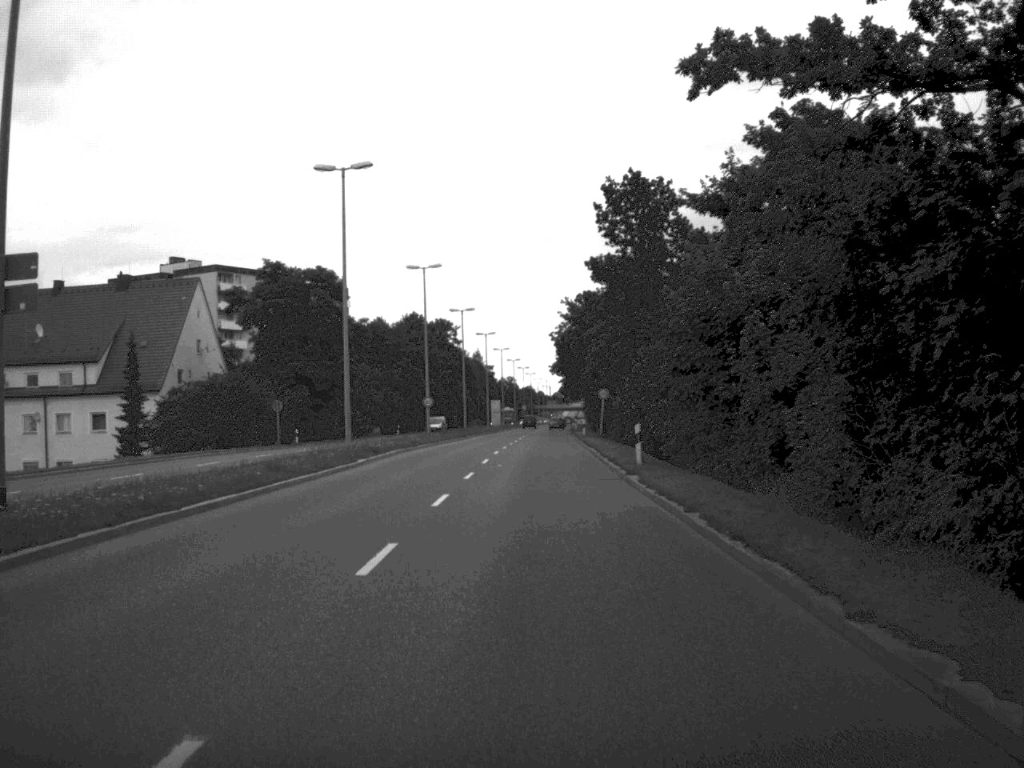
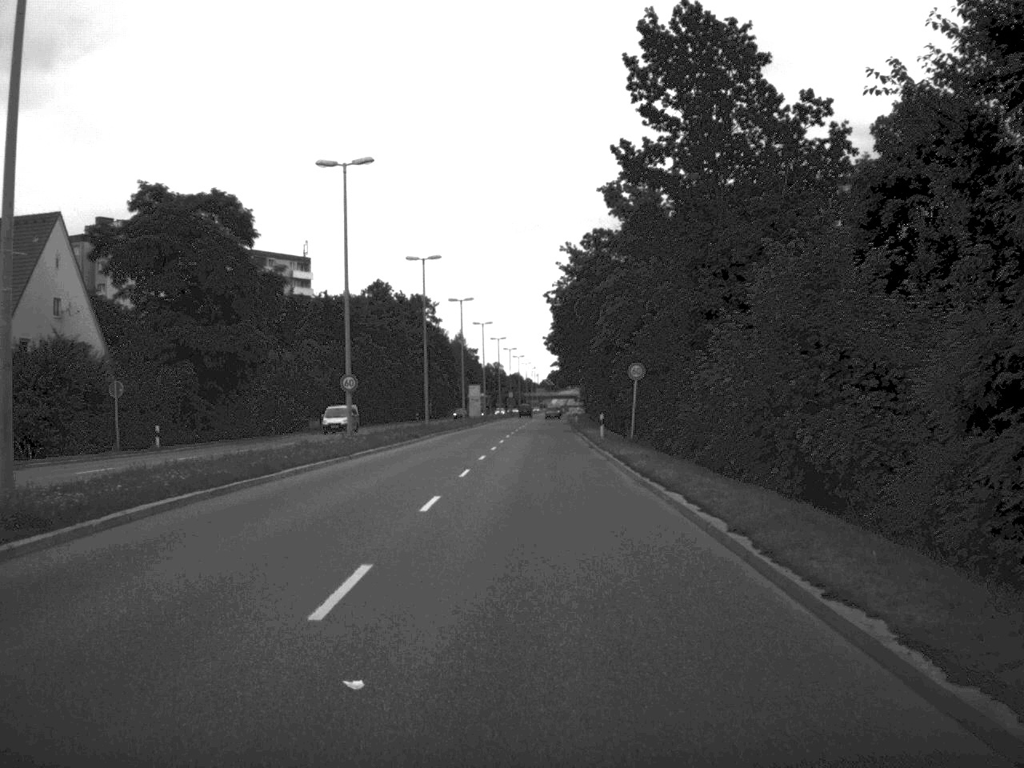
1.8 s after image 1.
(+0.1, +29.2) m; 0°
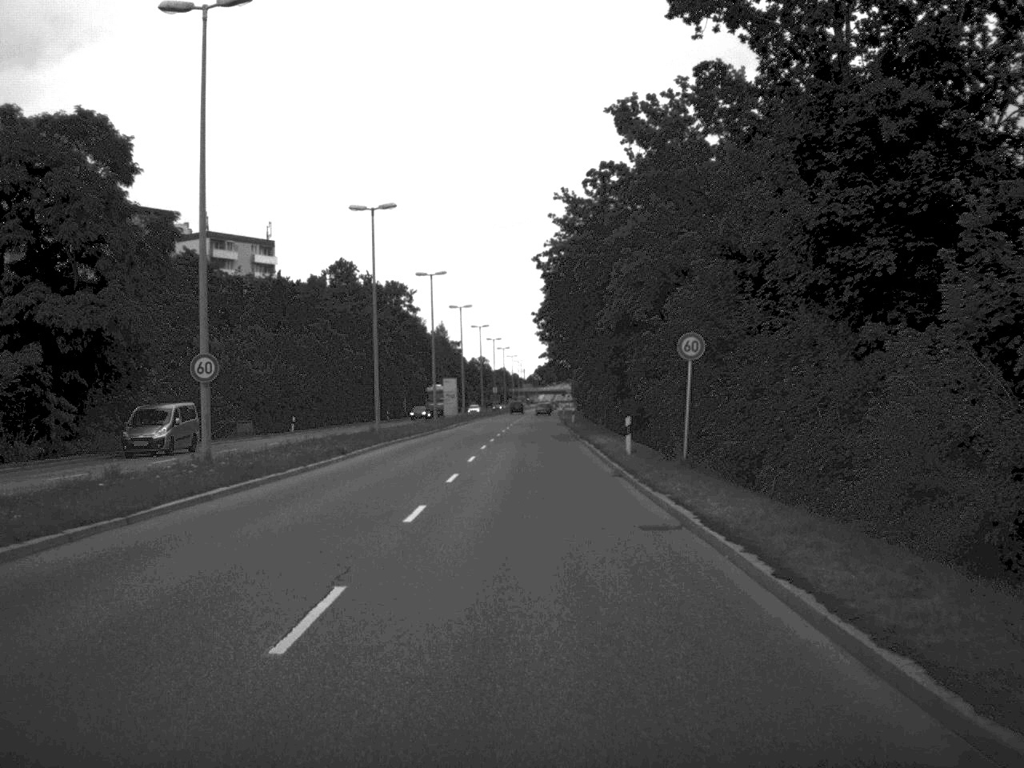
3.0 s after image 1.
(+0.1, +18.8) m; 0°
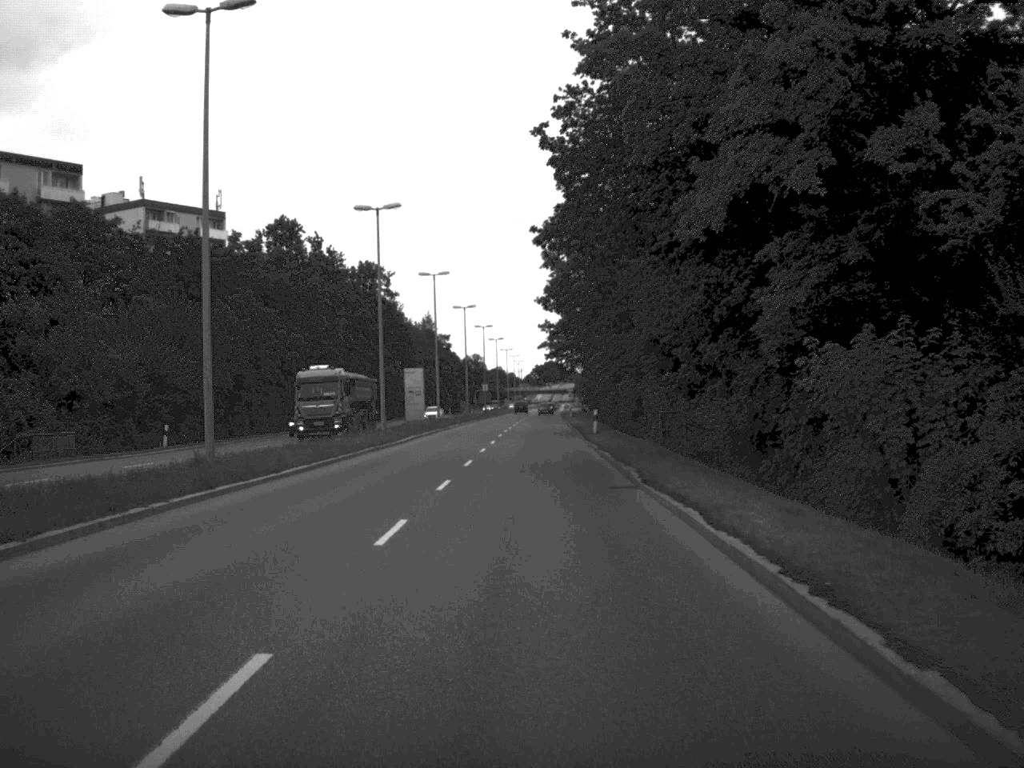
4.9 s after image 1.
(0.0, +29.3) m; 0°
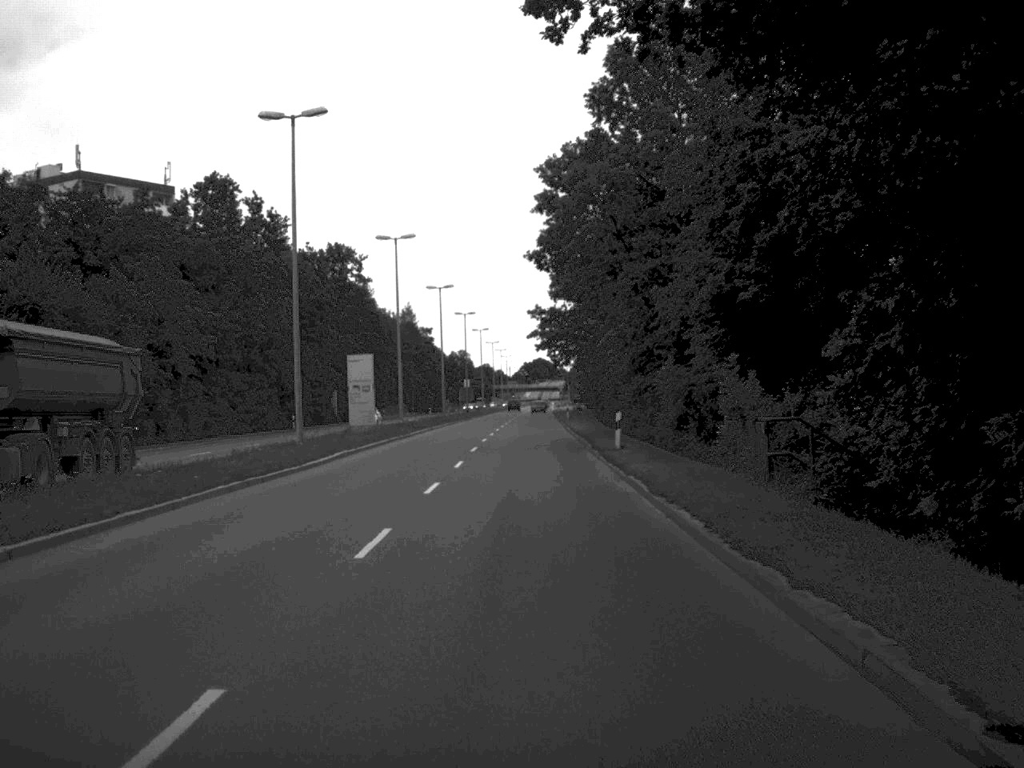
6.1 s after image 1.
(+0.1, +18.5) m; 0°
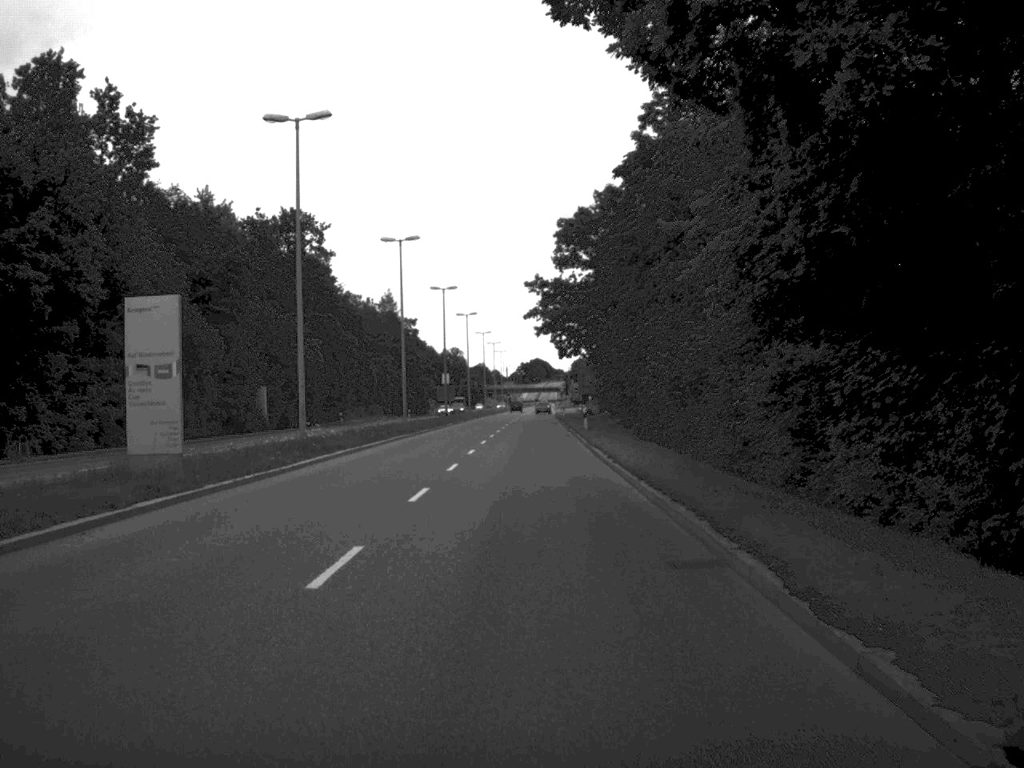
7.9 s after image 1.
(0.0, +28.9) m; 0°
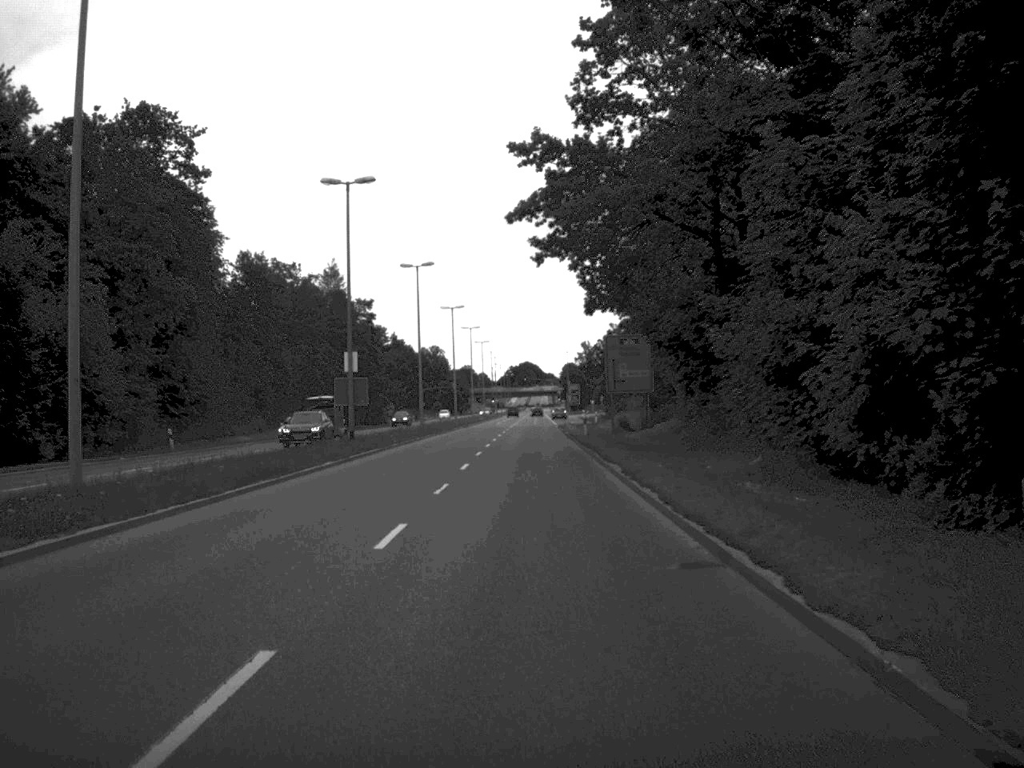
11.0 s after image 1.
(0.0, +49.3) m; 0°
